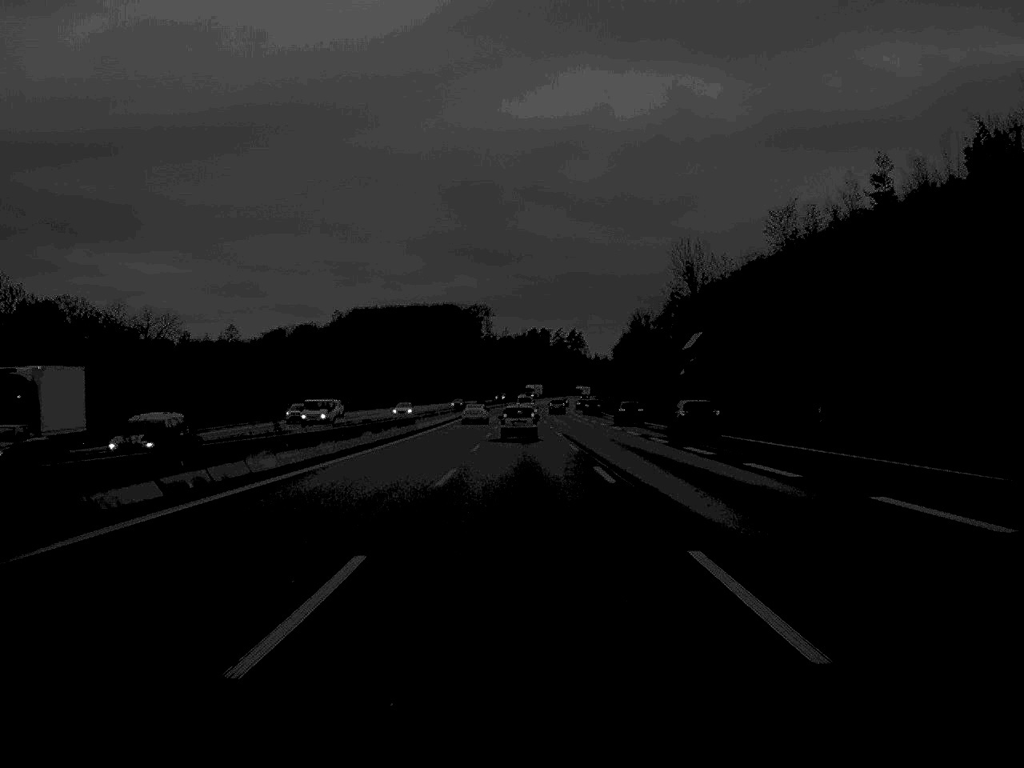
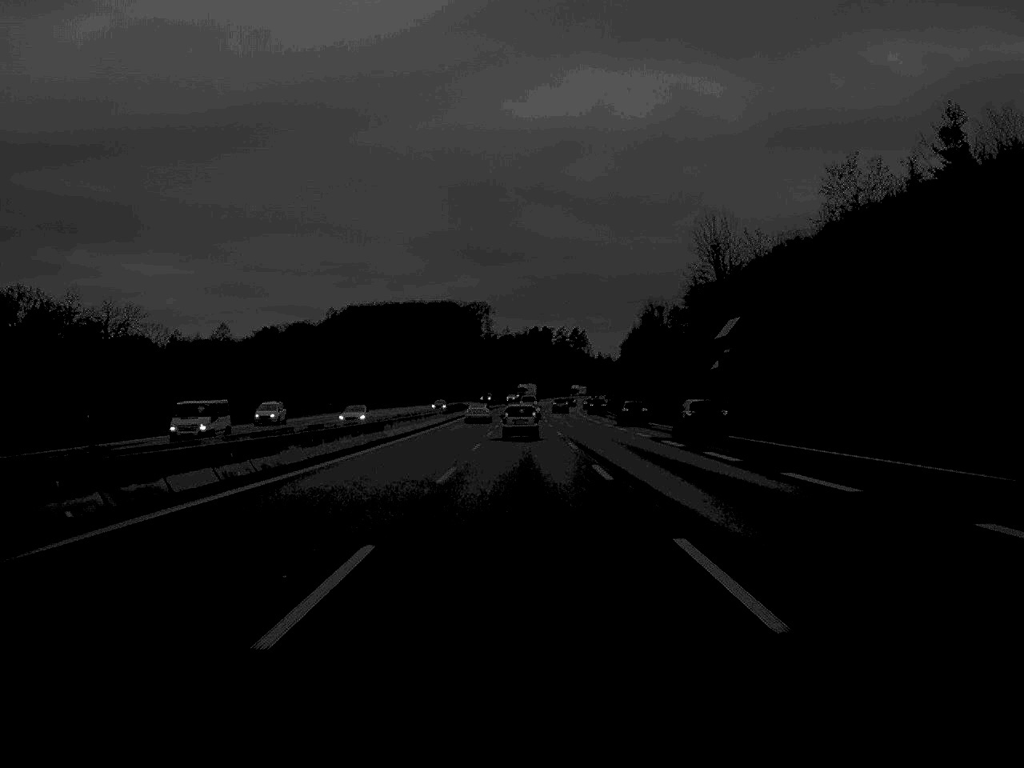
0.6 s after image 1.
(0.0, +16.9) m; 0°
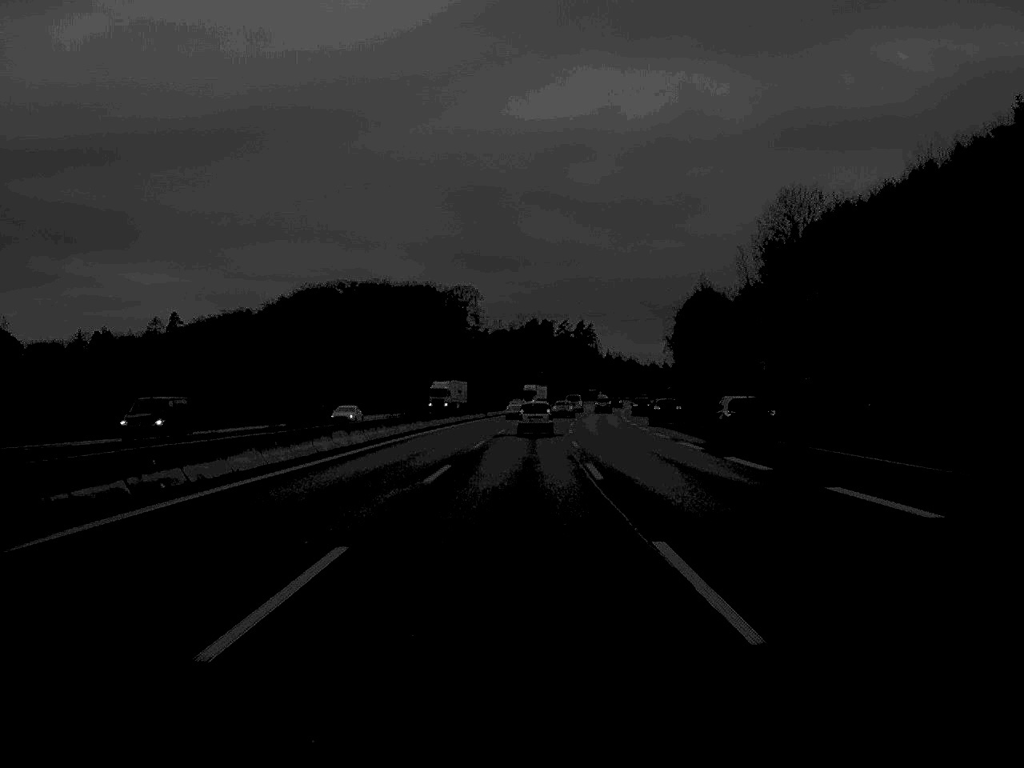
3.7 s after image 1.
(0.0, +89.3) m; 0°
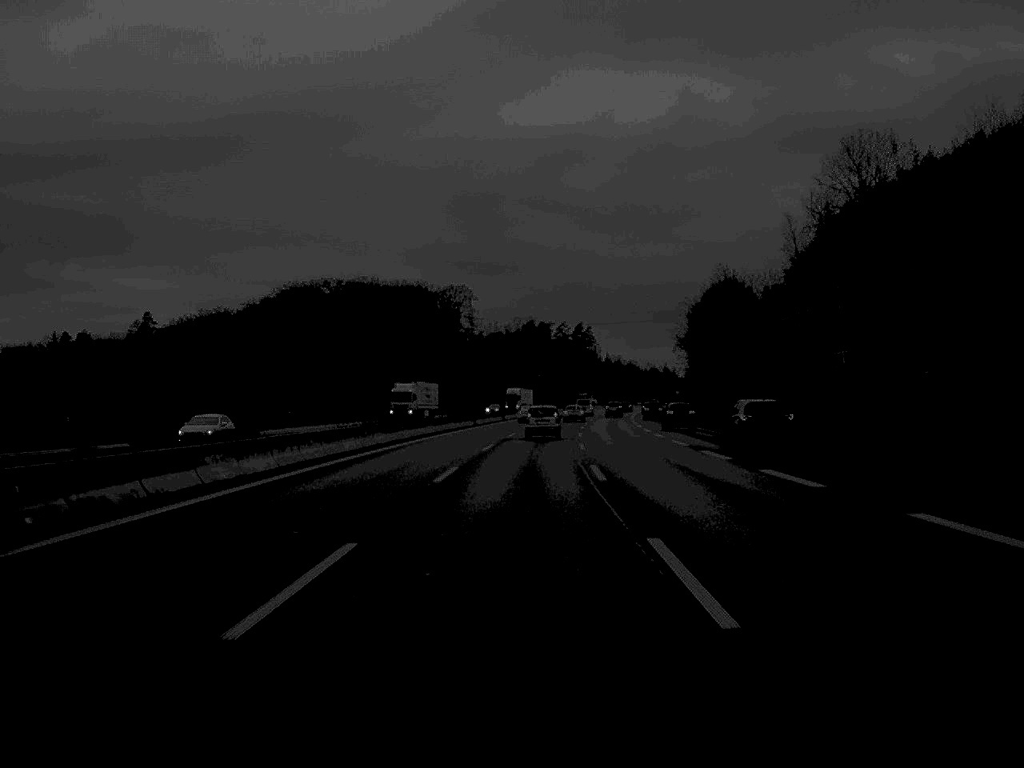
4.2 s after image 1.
(0.0, +16.9) m; 0°
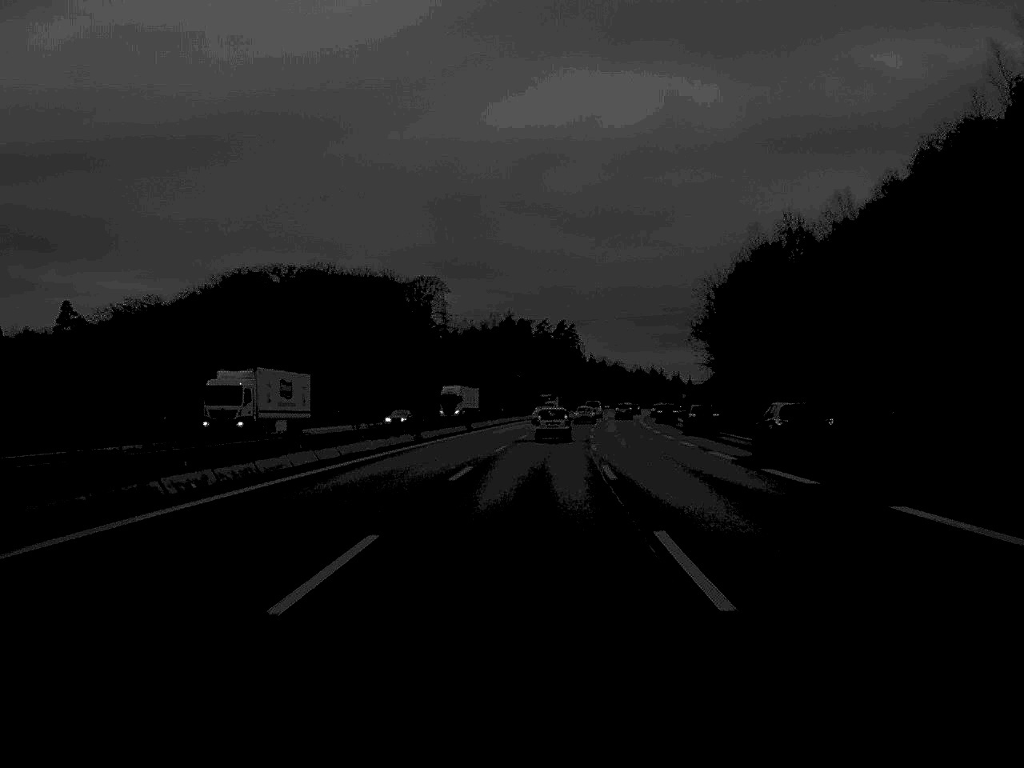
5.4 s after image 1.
(+0.3, +34.5) m; +1°
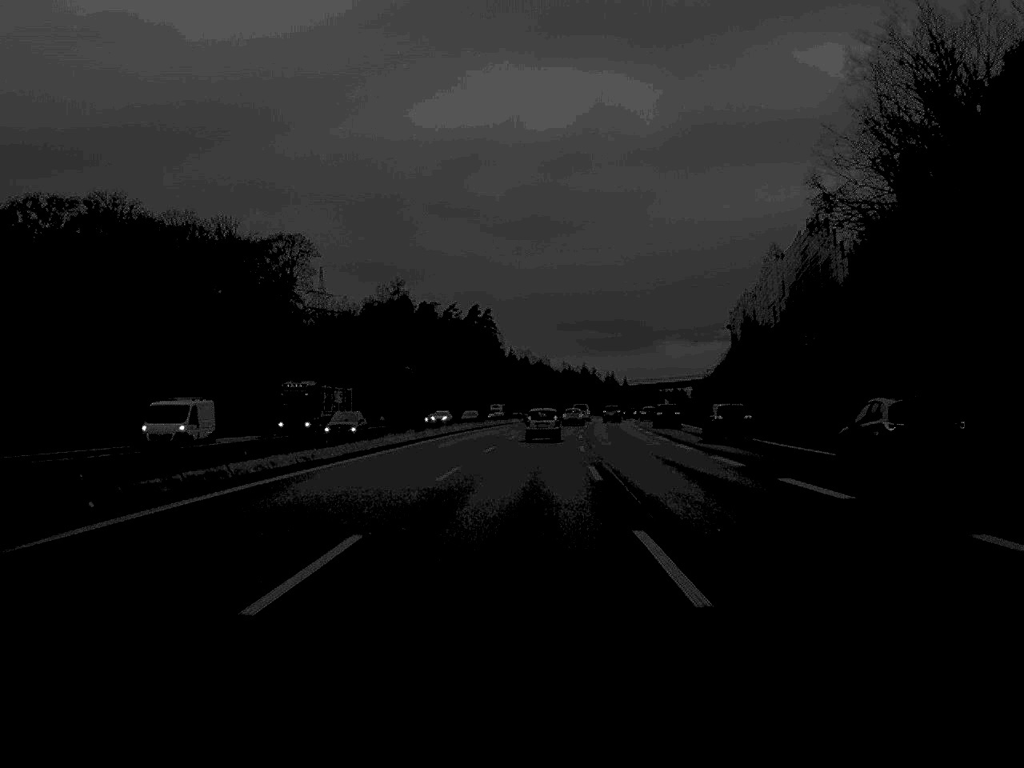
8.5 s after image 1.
(+3.2, +88.5) m; +4°
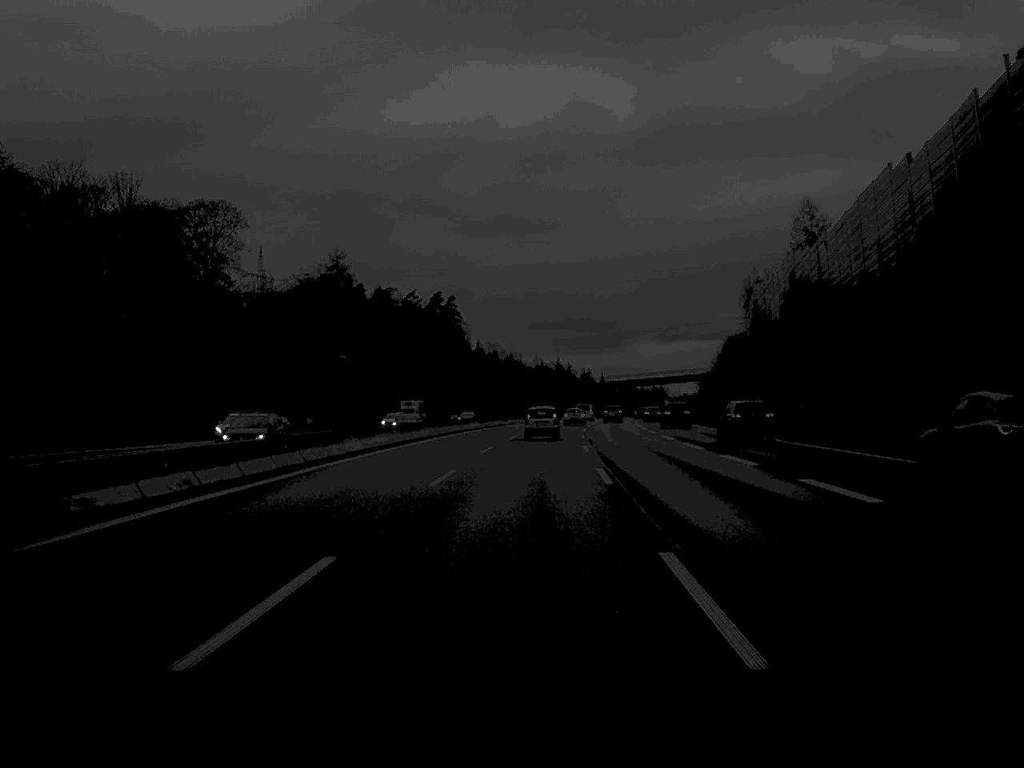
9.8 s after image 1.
(+0.4, +37.8) m; +1°
